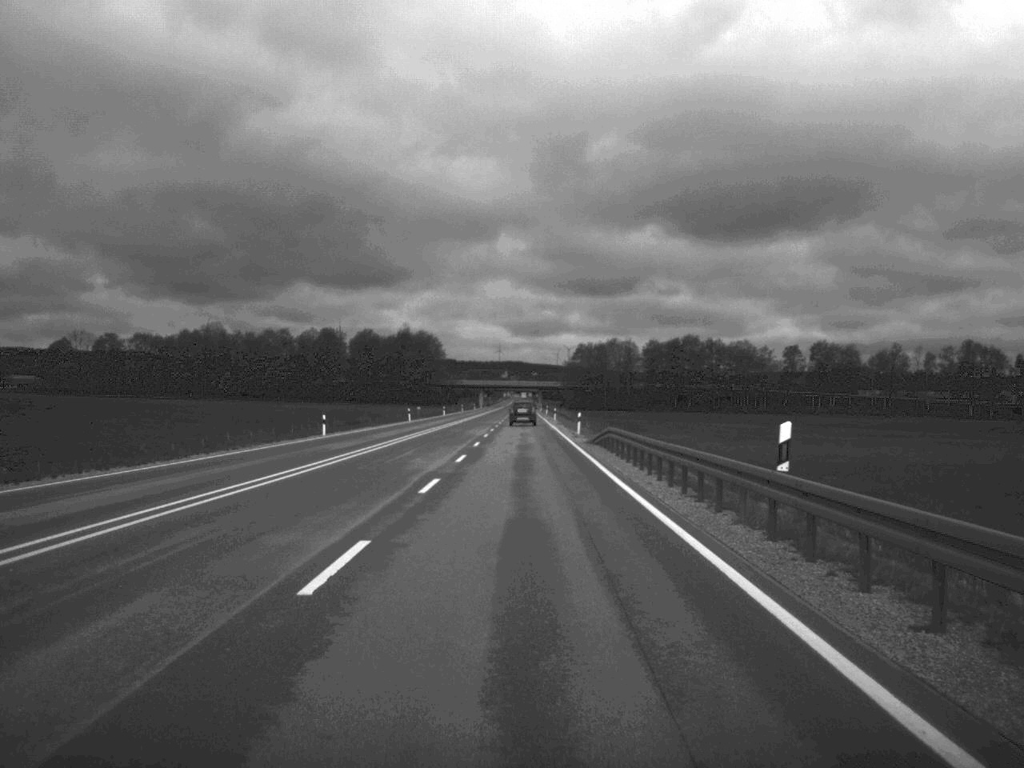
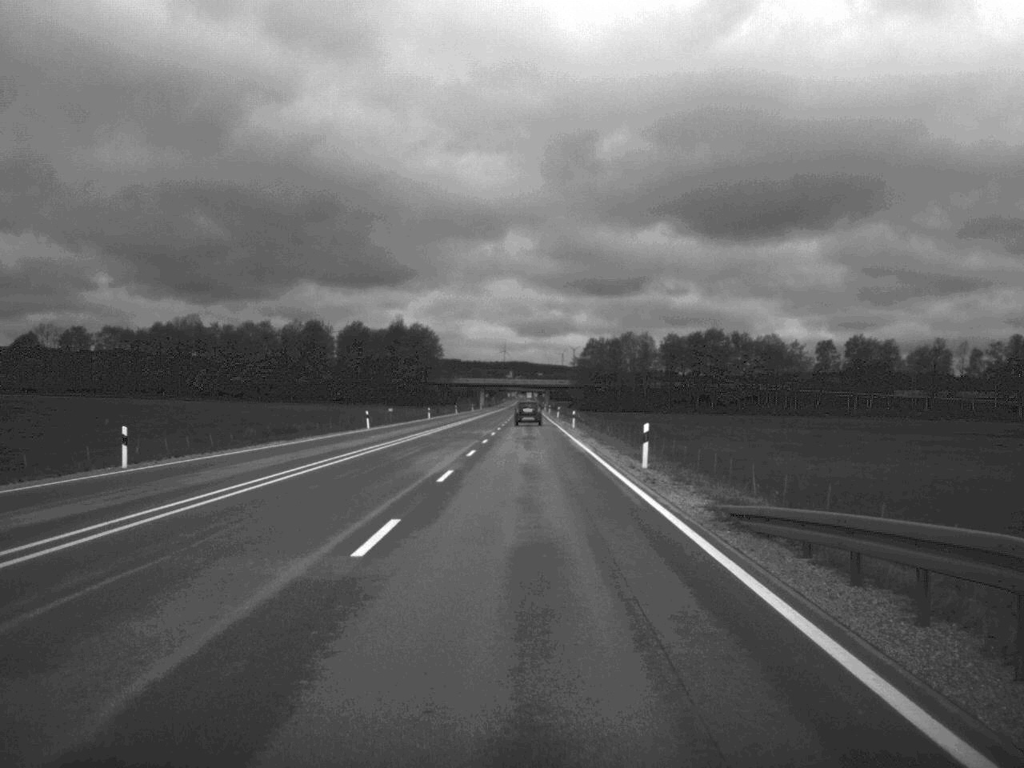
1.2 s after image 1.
(-0.1, +33.2) m; 0°
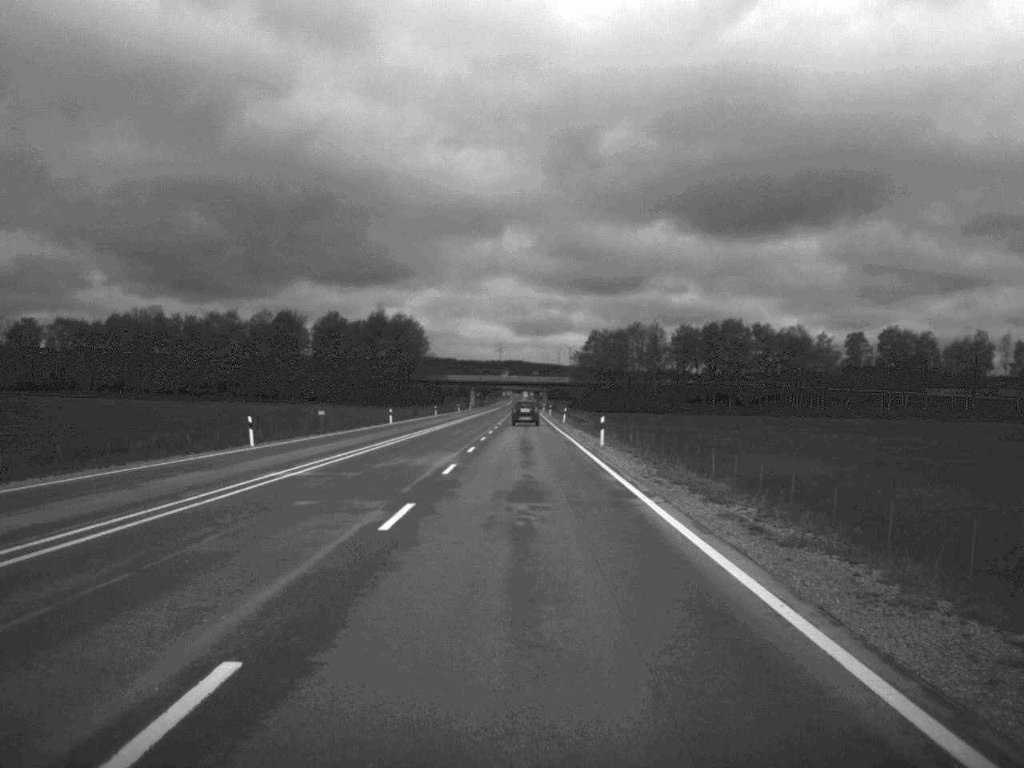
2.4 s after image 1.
(+0.1, +33.3) m; 0°
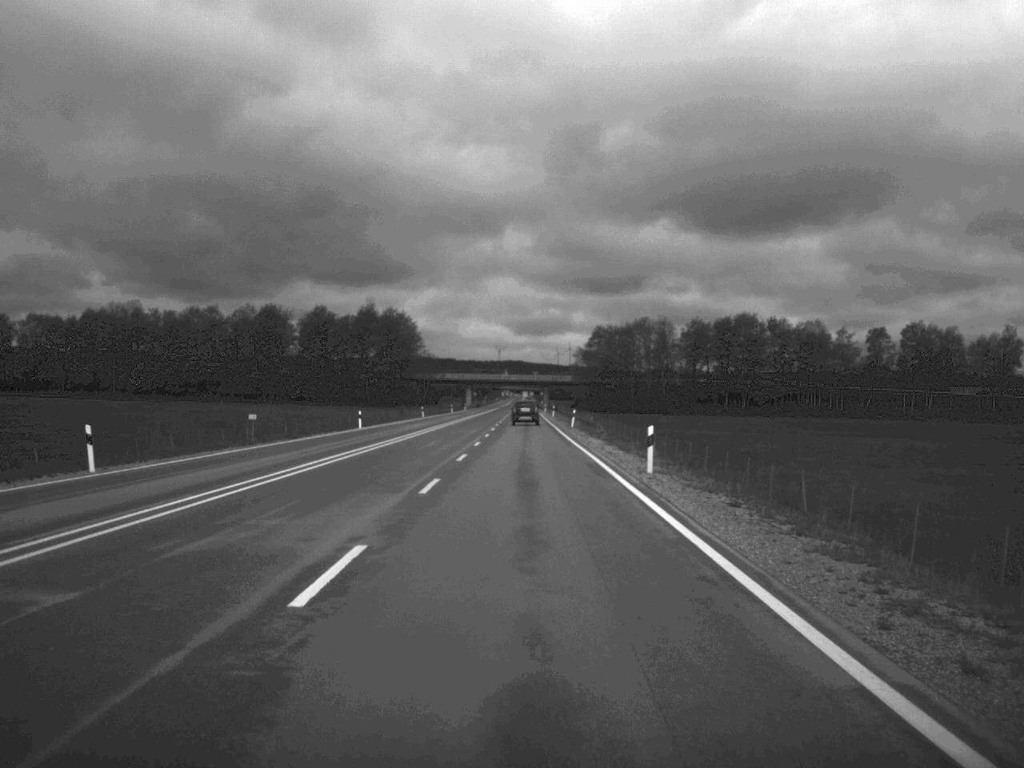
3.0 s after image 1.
(0.0, +17.9) m; 0°
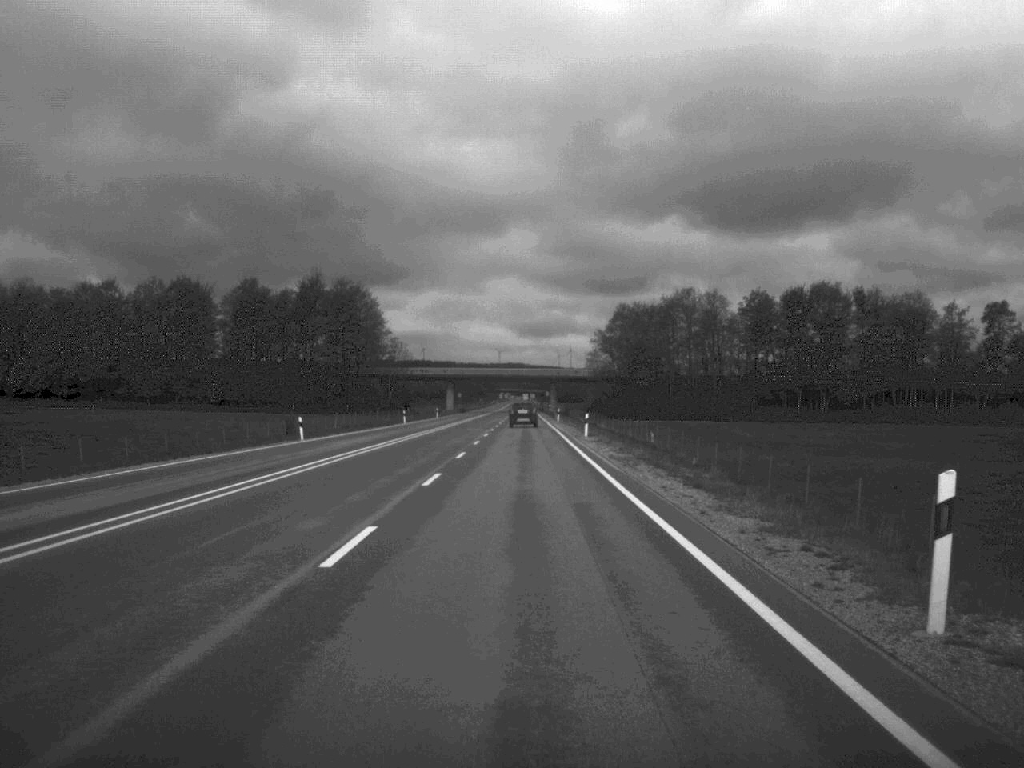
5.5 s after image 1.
(0.0, +69.3) m; 0°
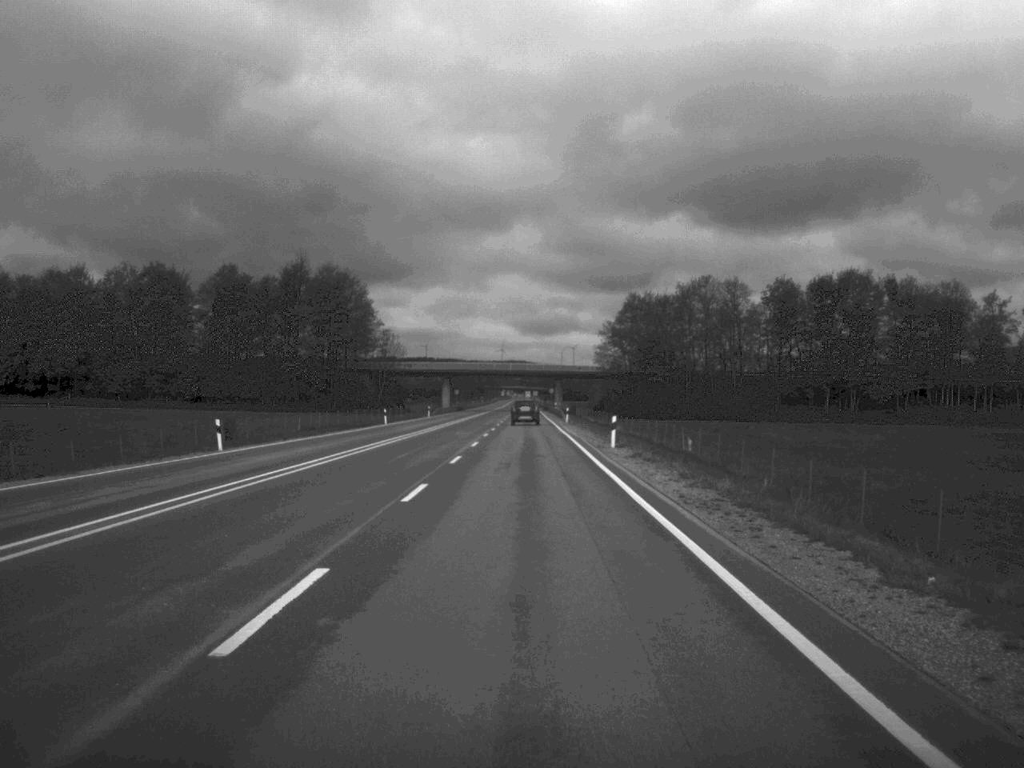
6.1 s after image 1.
(0.0, +16.4) m; 0°
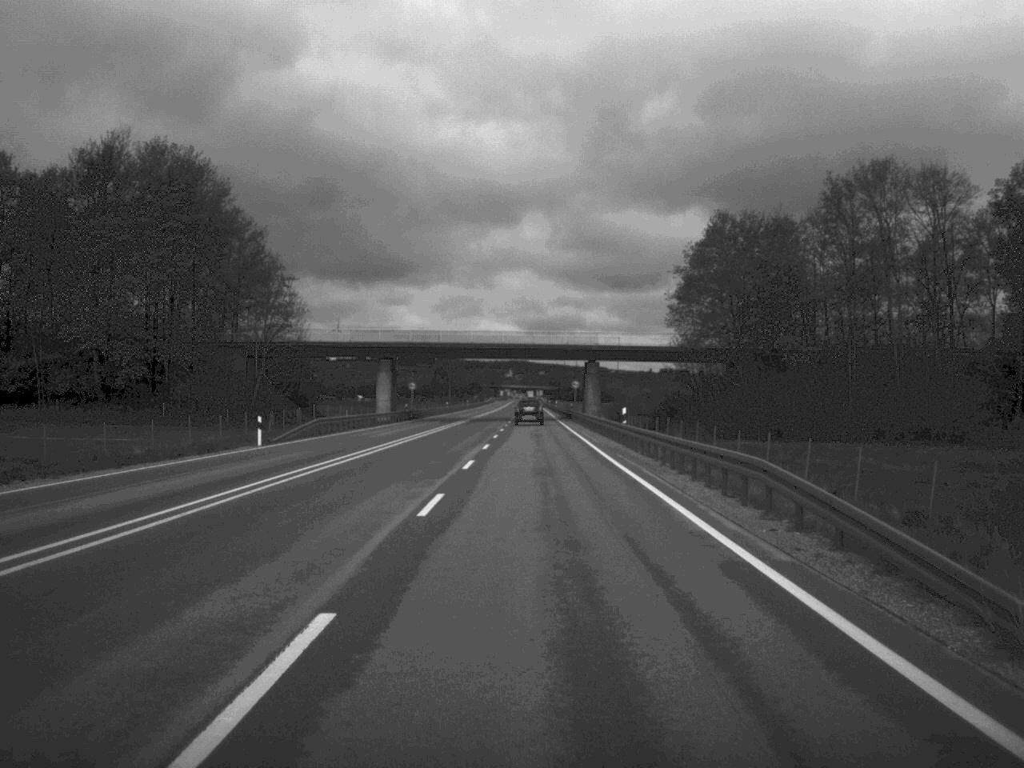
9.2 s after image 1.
(-0.3, +86.1) m; 0°
